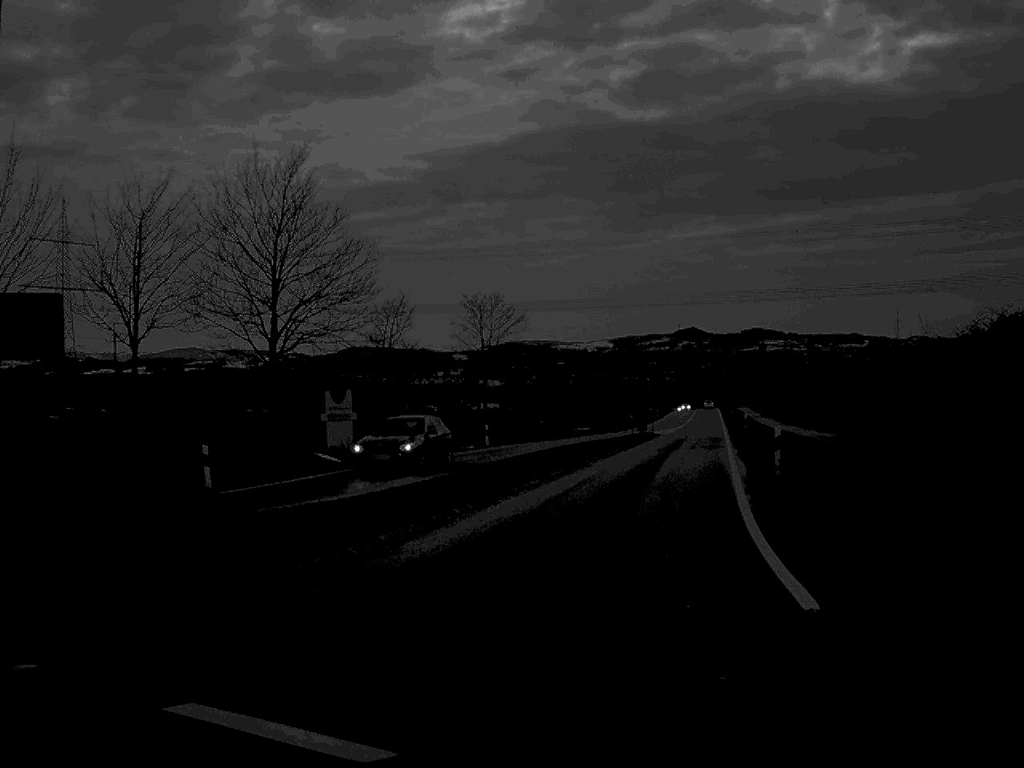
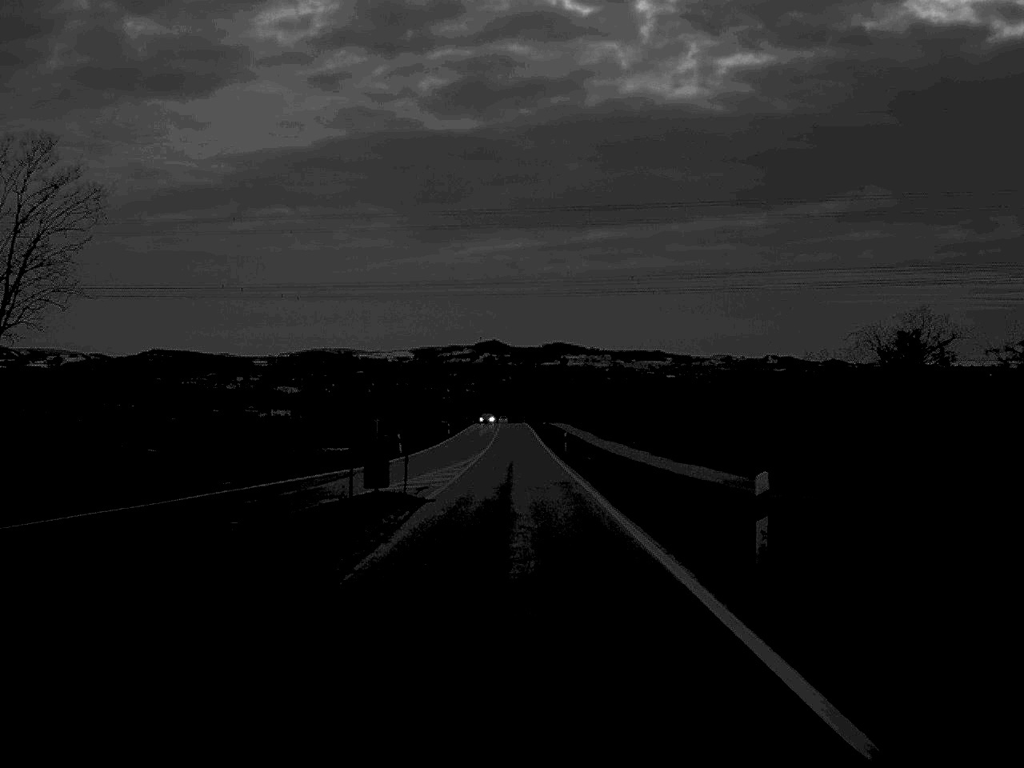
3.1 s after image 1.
(+5.1, +43.4) m; +9°
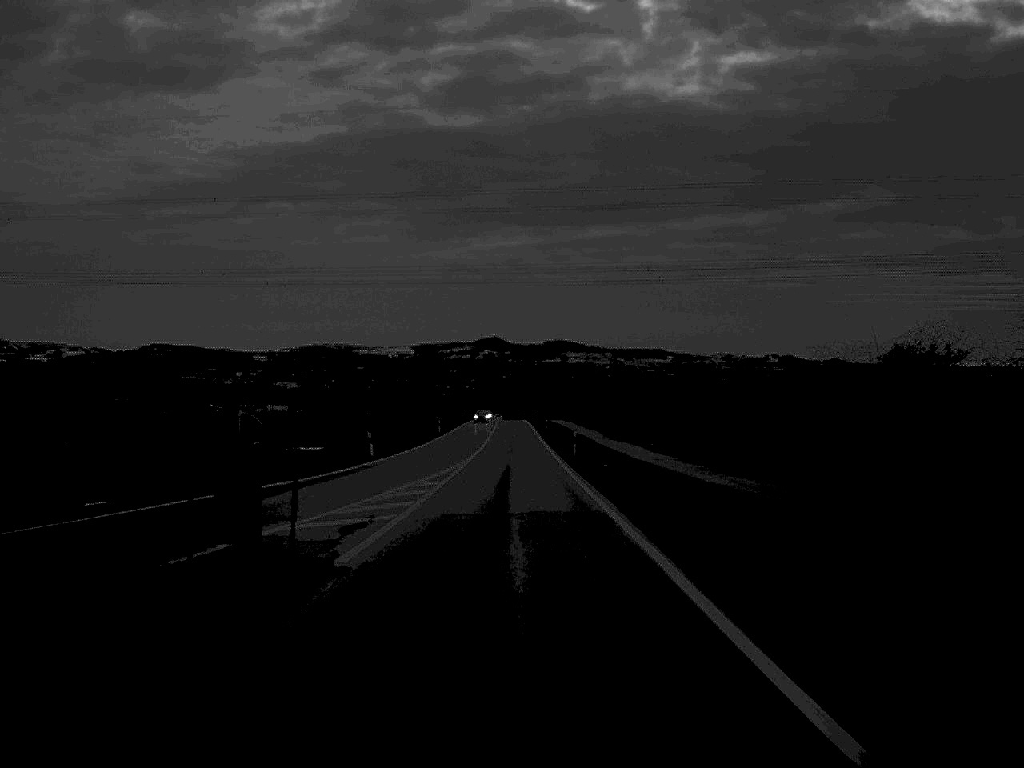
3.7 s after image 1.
(0.0, +12.7) m; 0°
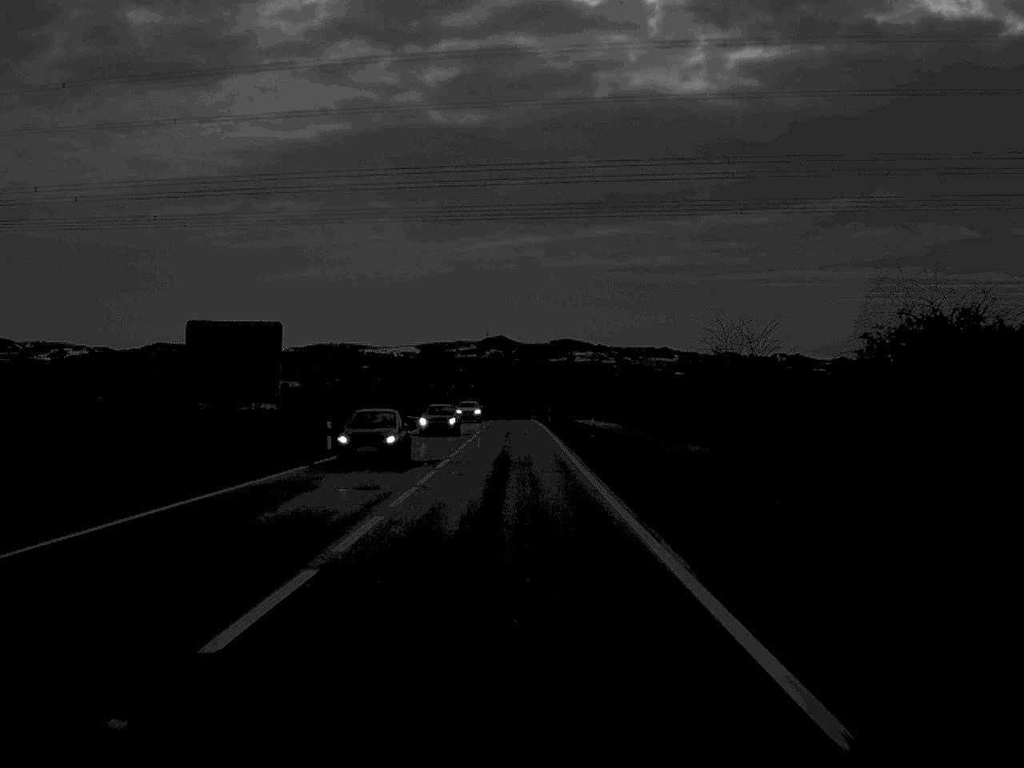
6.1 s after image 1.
(-0.2, +62.7) m; 0°
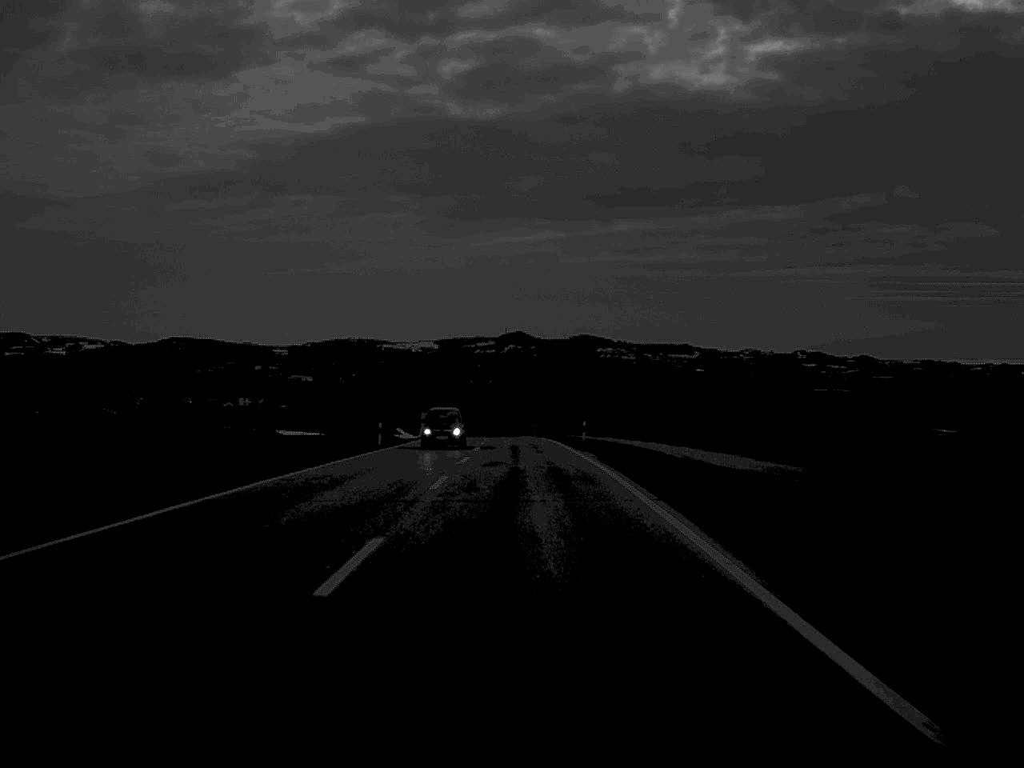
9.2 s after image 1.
(-0.8, +88.2) m; -1°
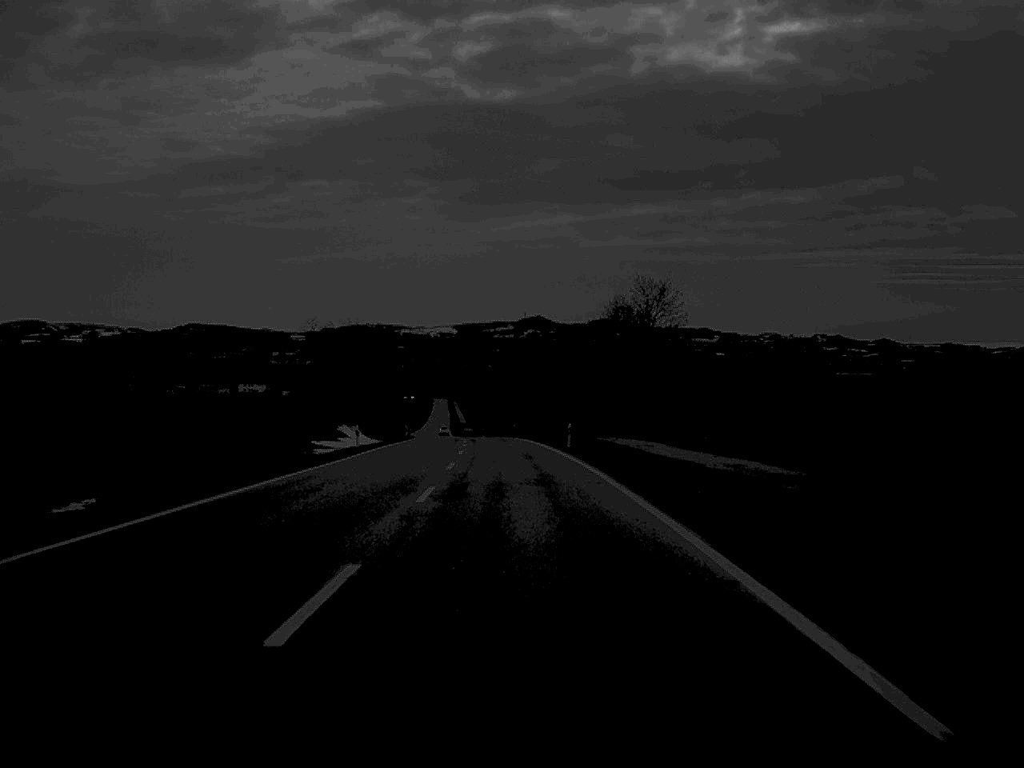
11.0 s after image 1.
(-0.2, +50.9) m; -1°
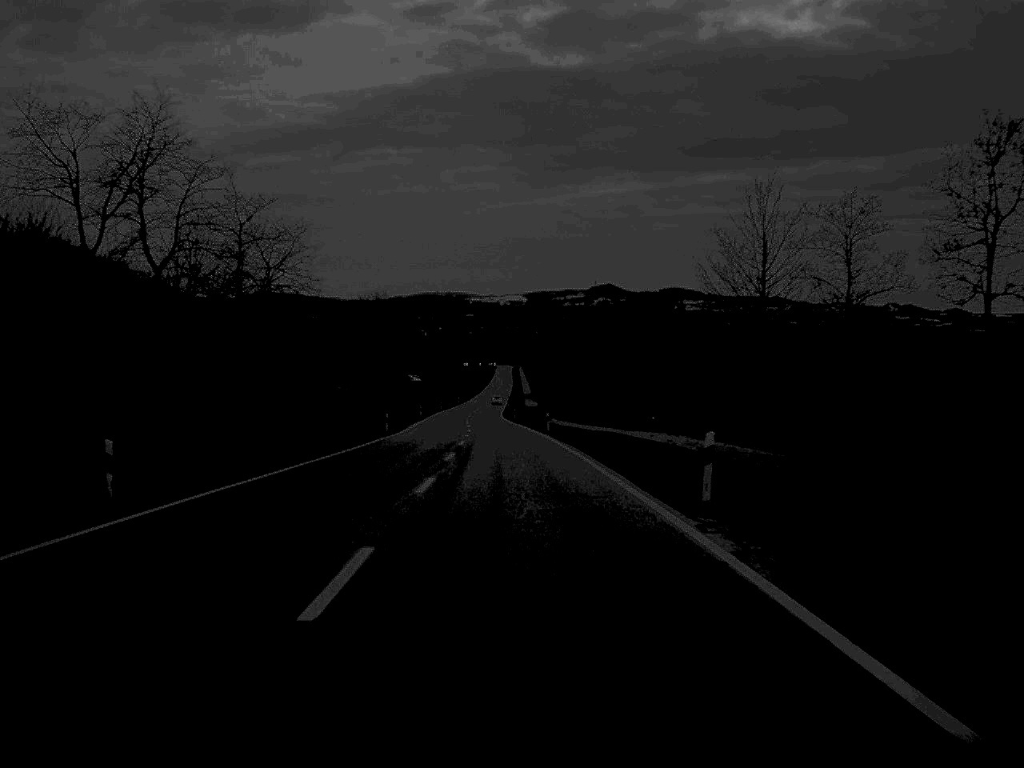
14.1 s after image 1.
(-2.4, +84.8) m; -3°
